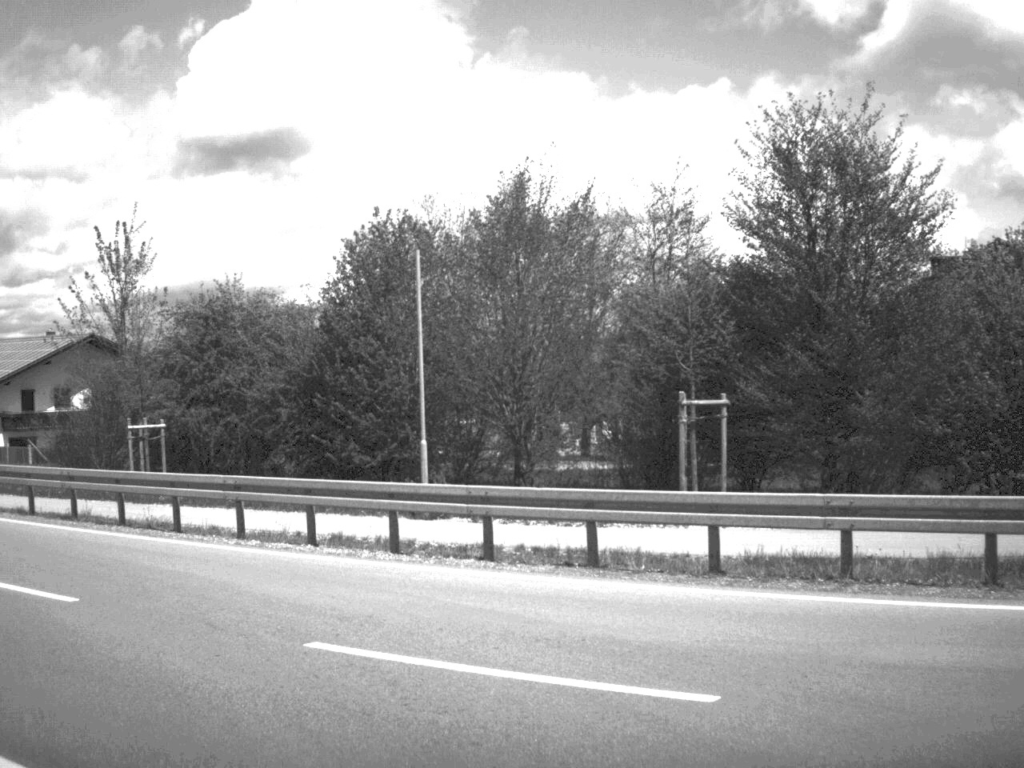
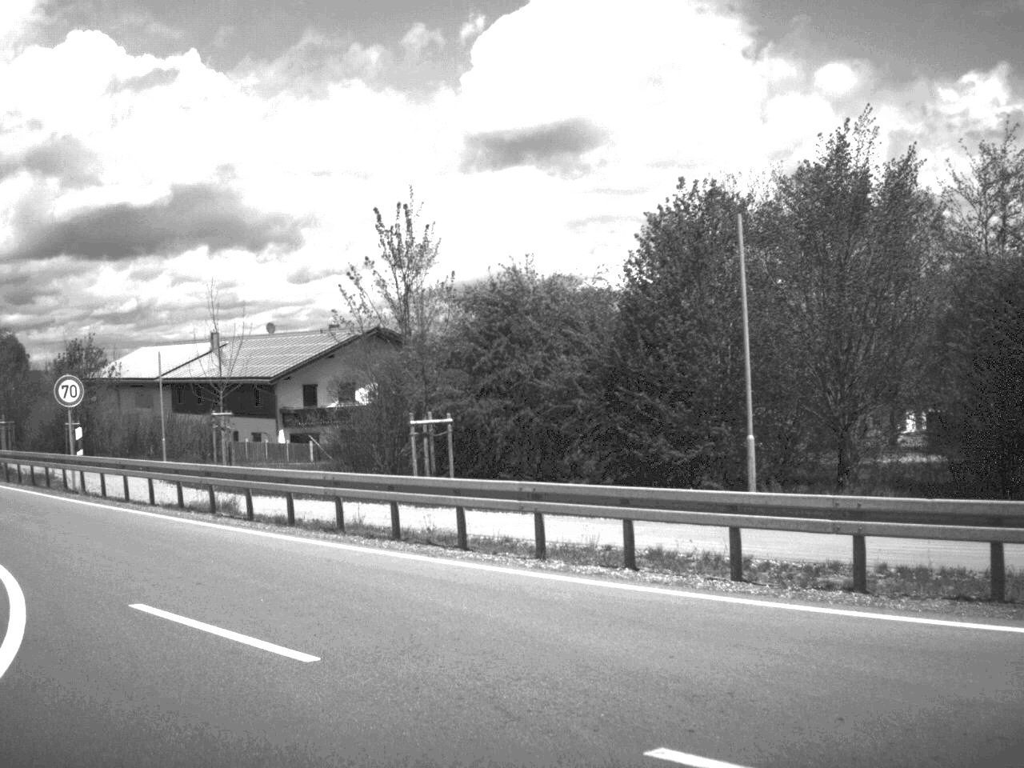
(-0.3, +2.9) m; -13°
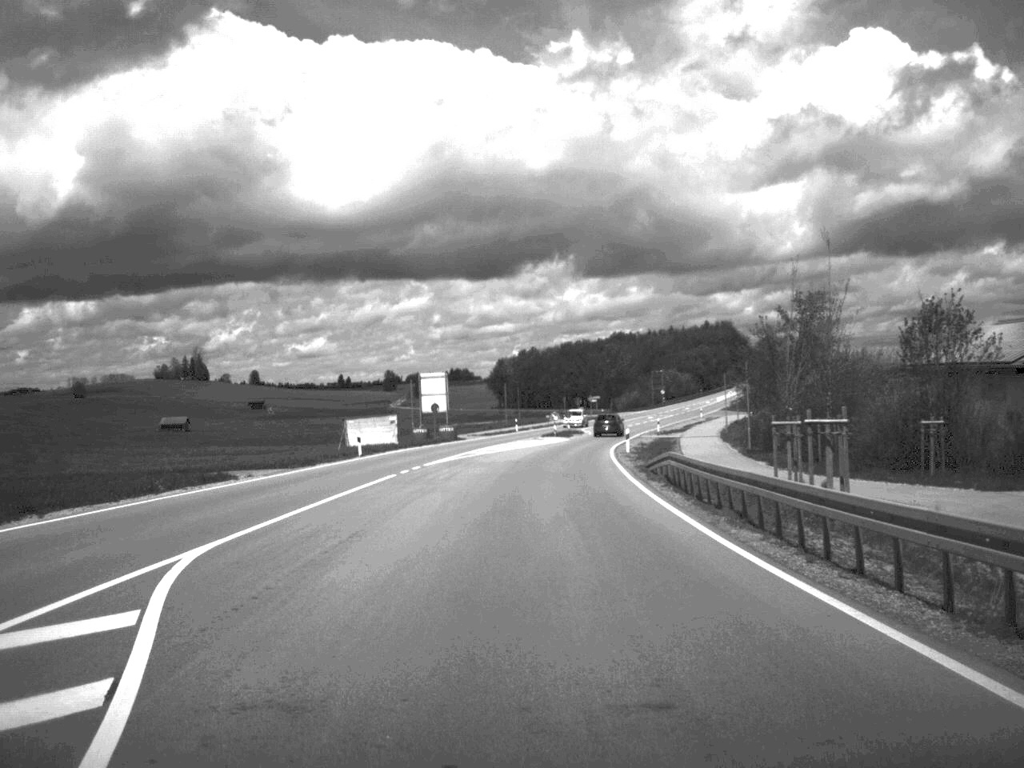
(-8.1, +19.1) m; -35°
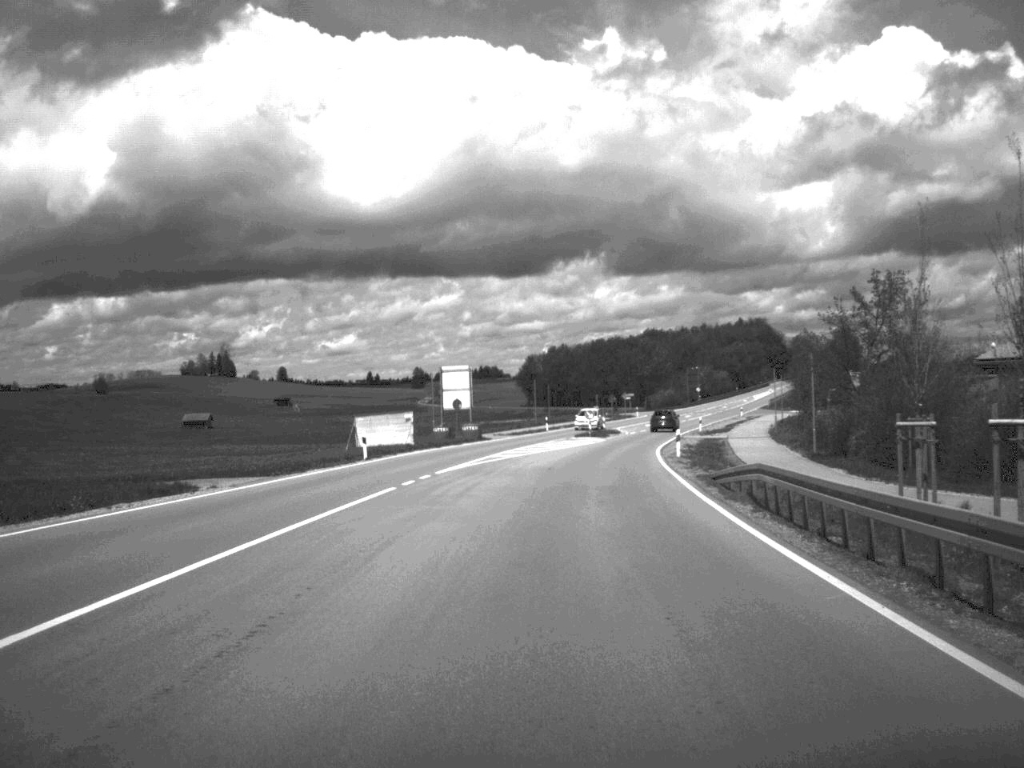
(-0.1, +7.9) m; -1°
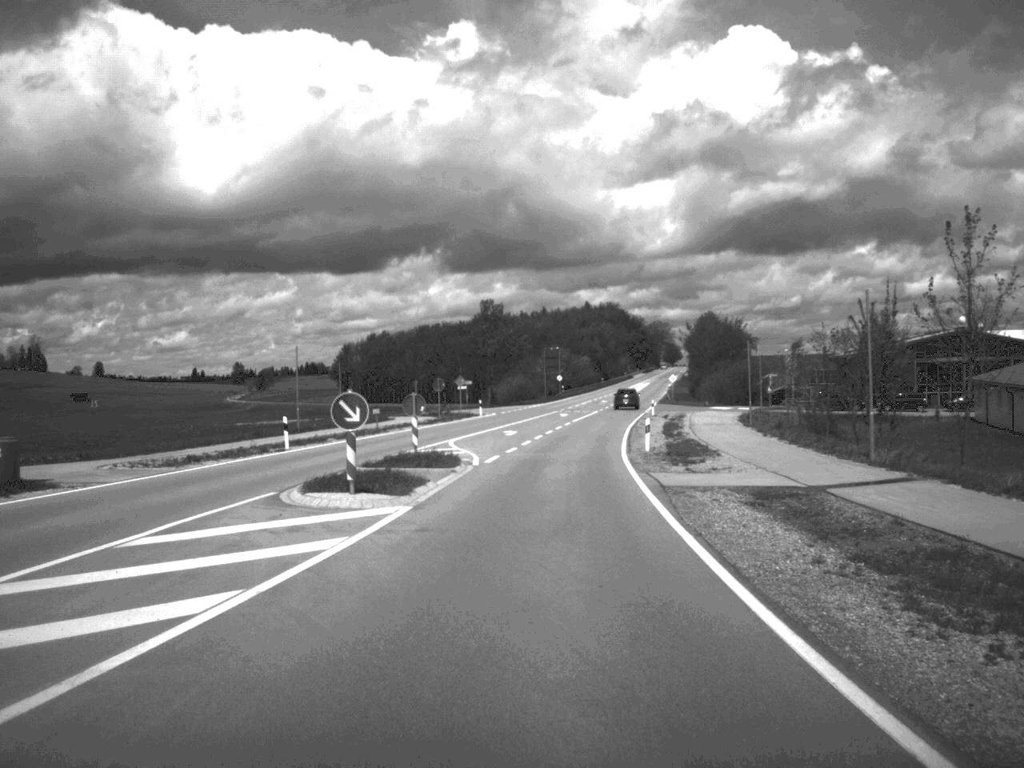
(+3.6, +55.0) m; +8°
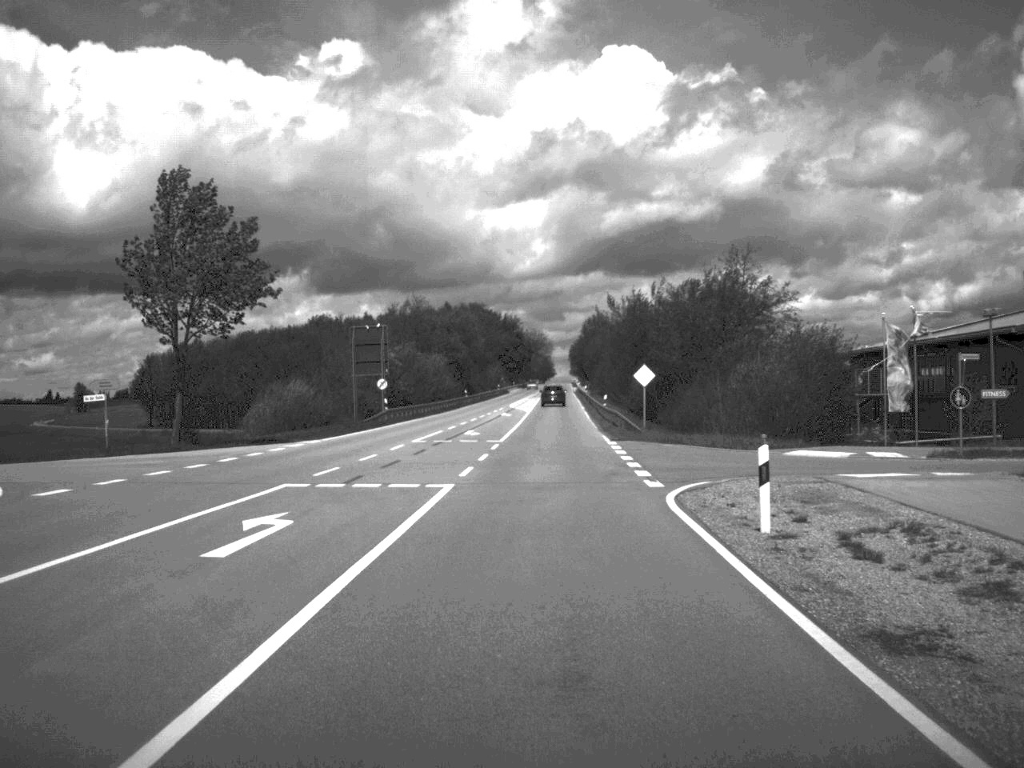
(+3.8, +70.2) m; +6°
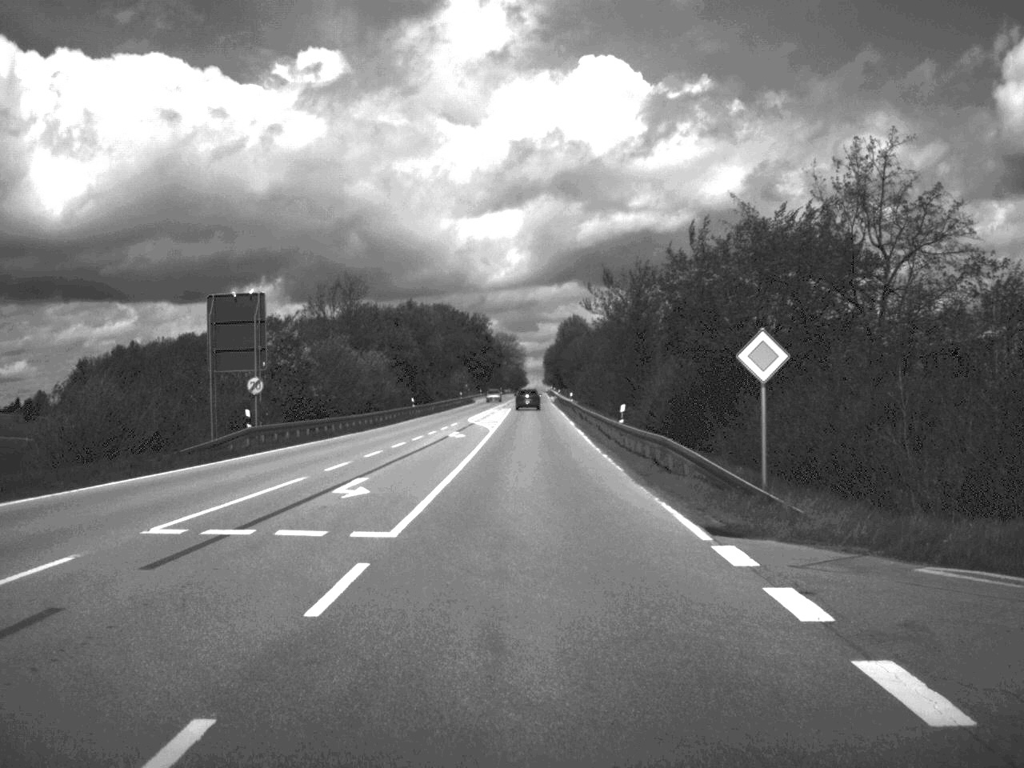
(+0.3, +27.8) m; +1°
